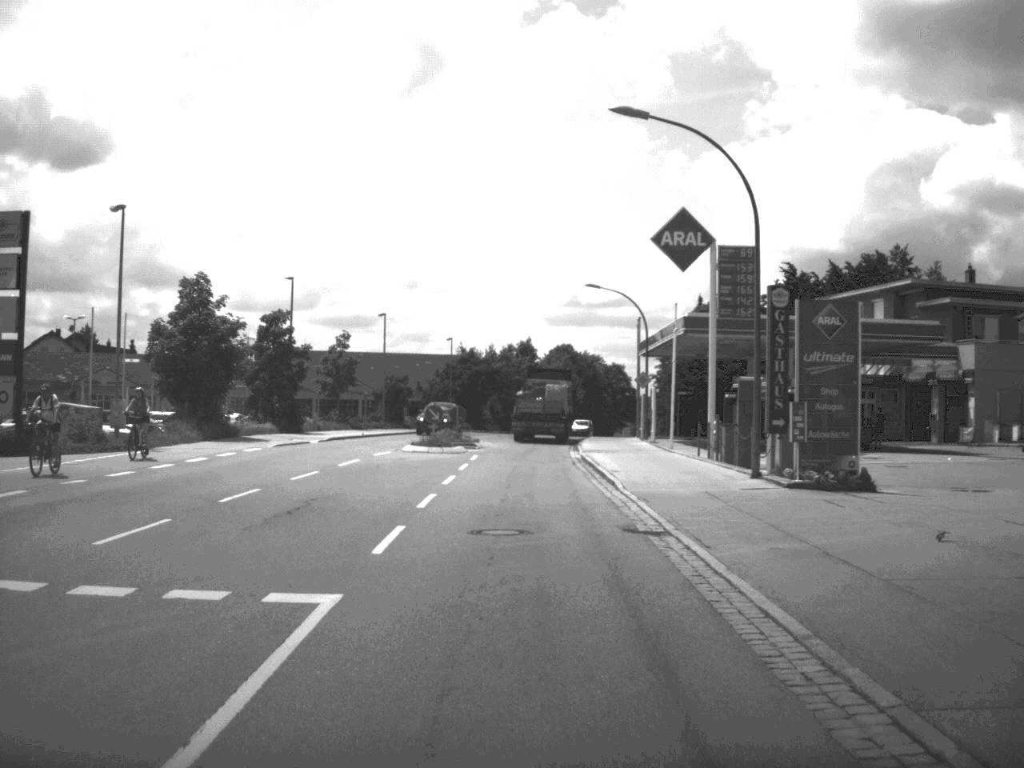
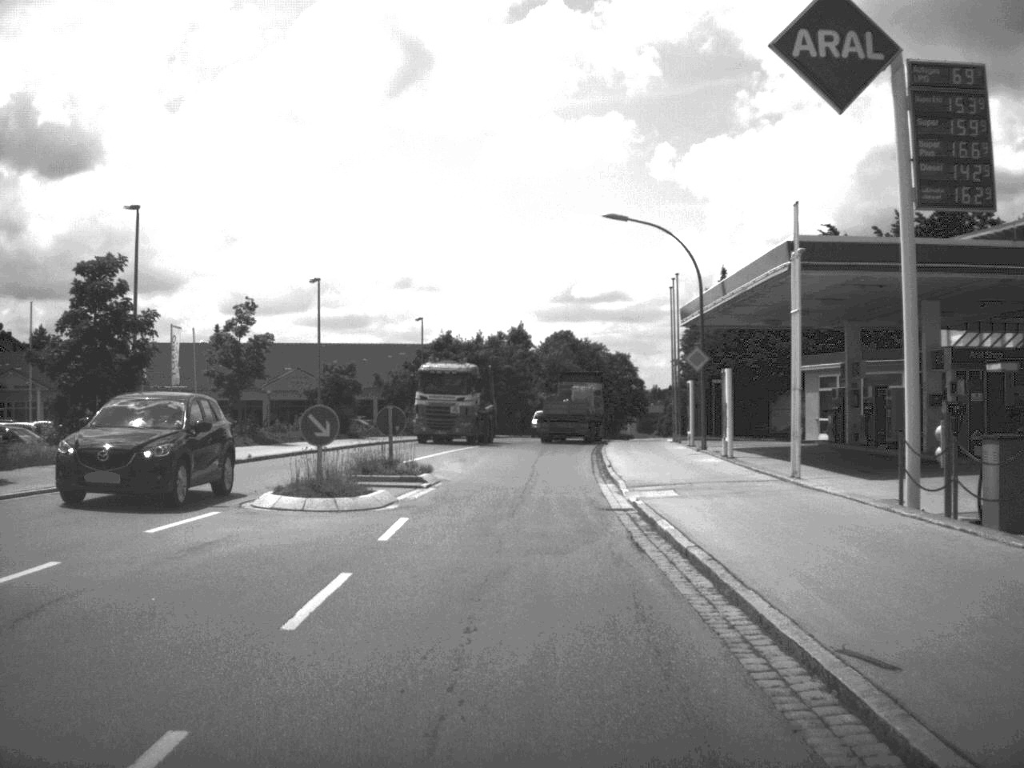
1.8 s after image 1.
(0.0, +21.4) m; 0°
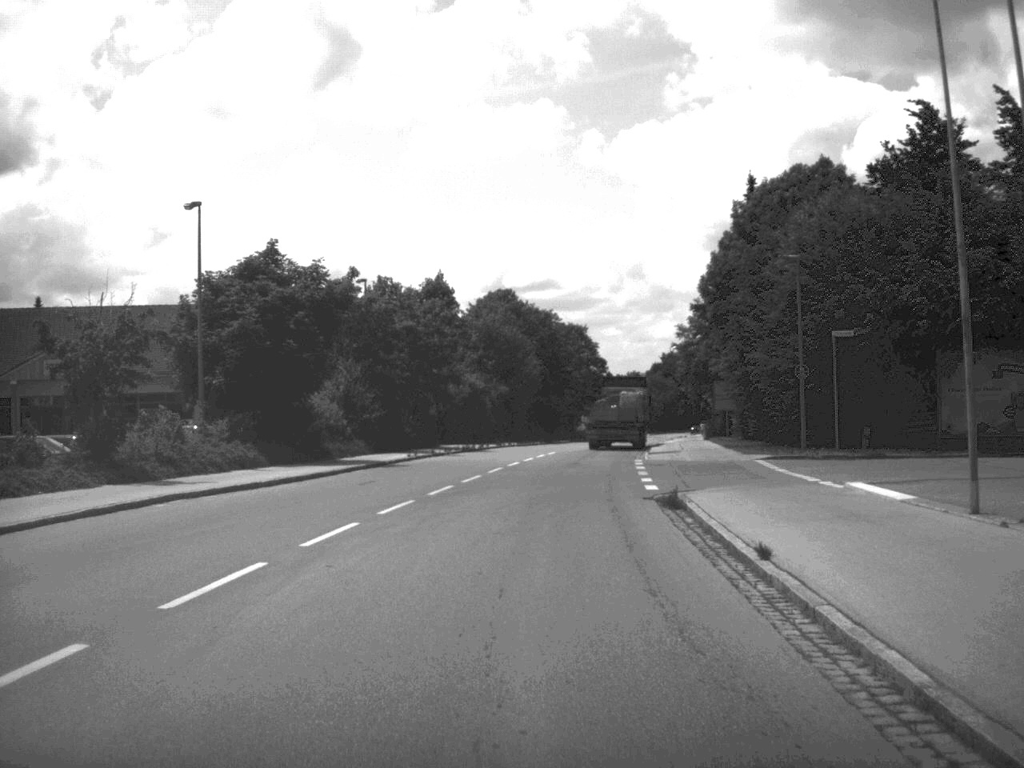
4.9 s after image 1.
(+0.4, +41.9) m; +3°
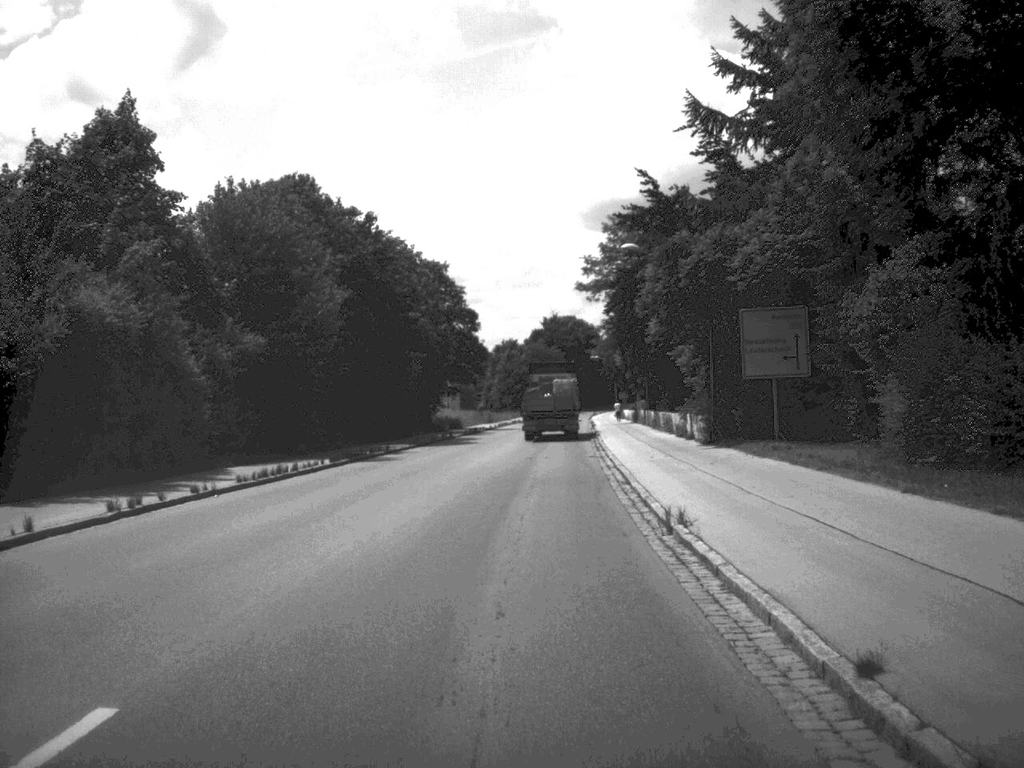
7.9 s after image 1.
(+2.3, +45.4) m; +5°
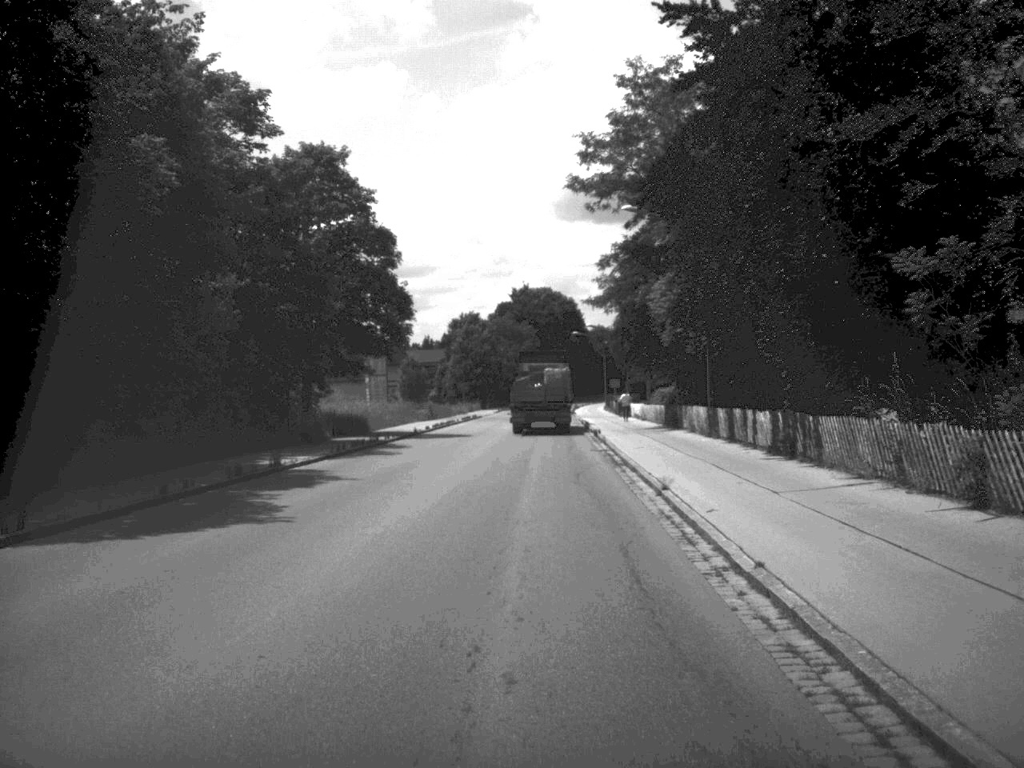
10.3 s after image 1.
(+0.6, +39.2) m; +1°
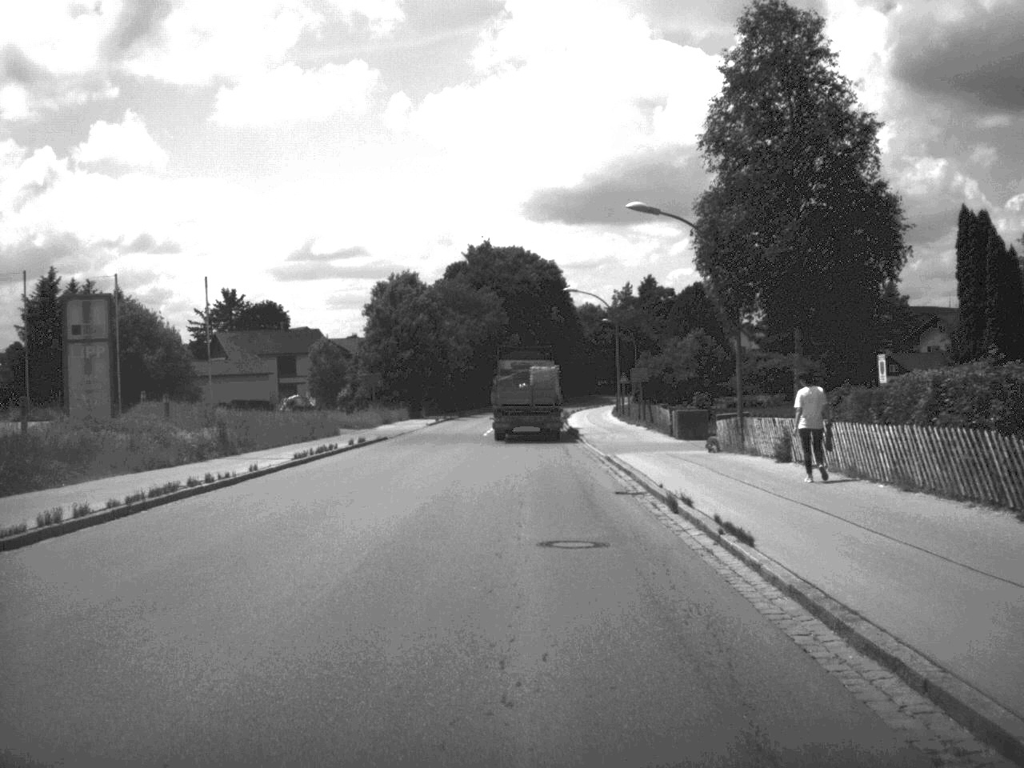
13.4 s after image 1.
(+0.6, +52.6) m; +1°
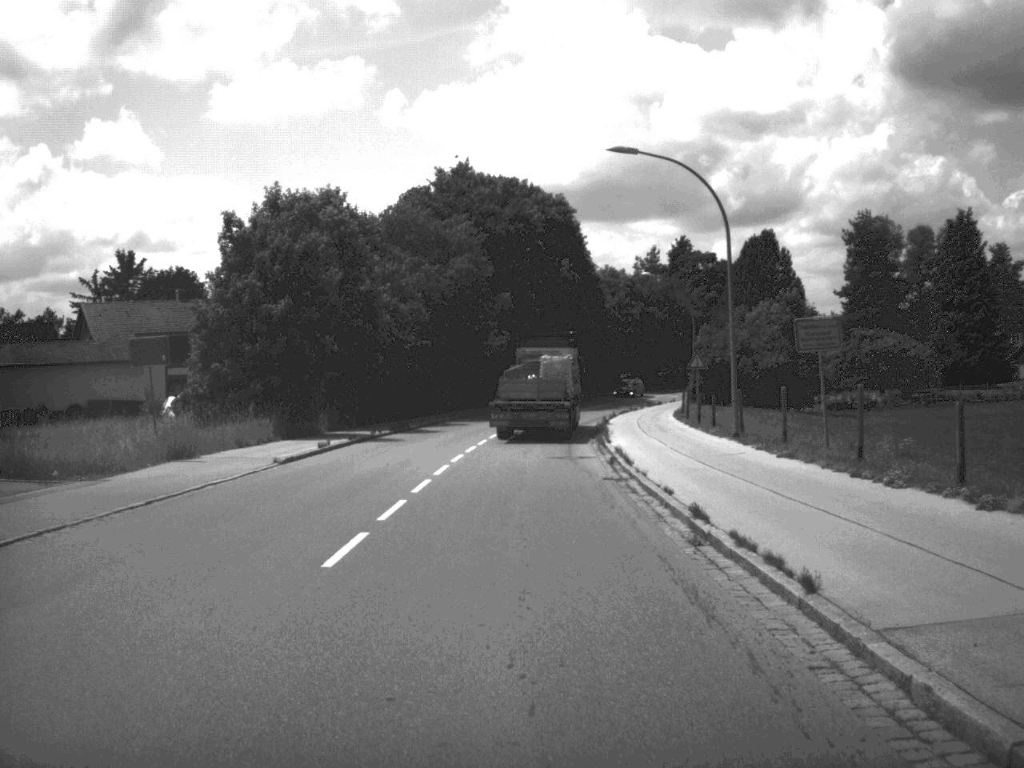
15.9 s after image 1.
(-0.1, +42.1) m; 0°
